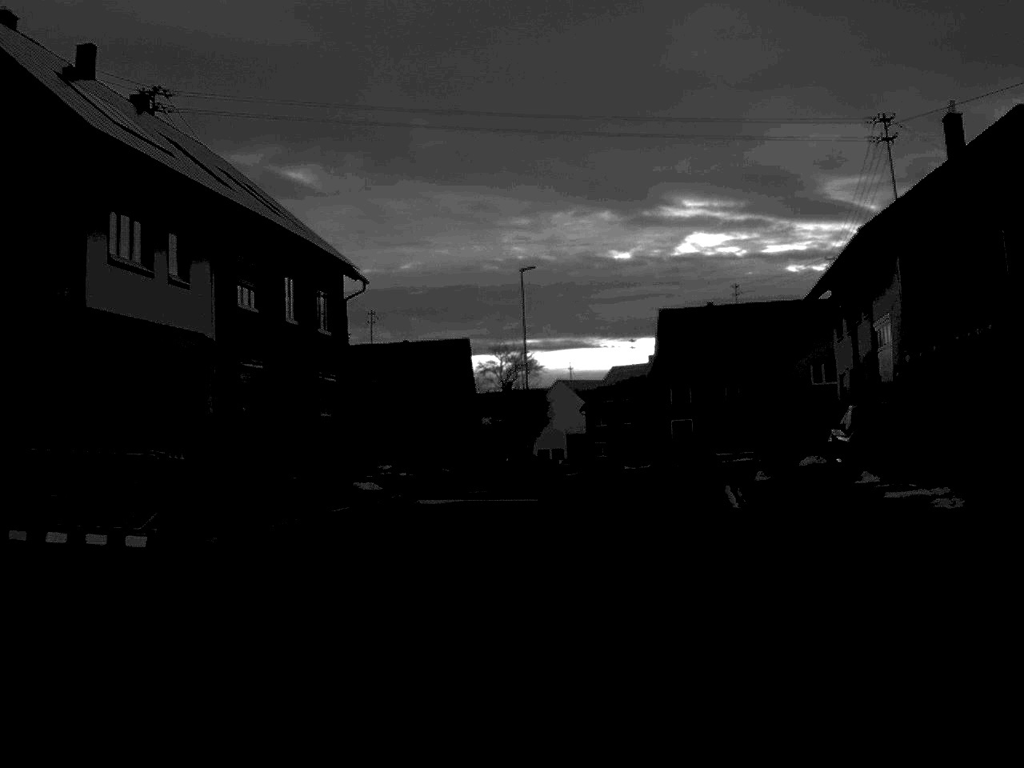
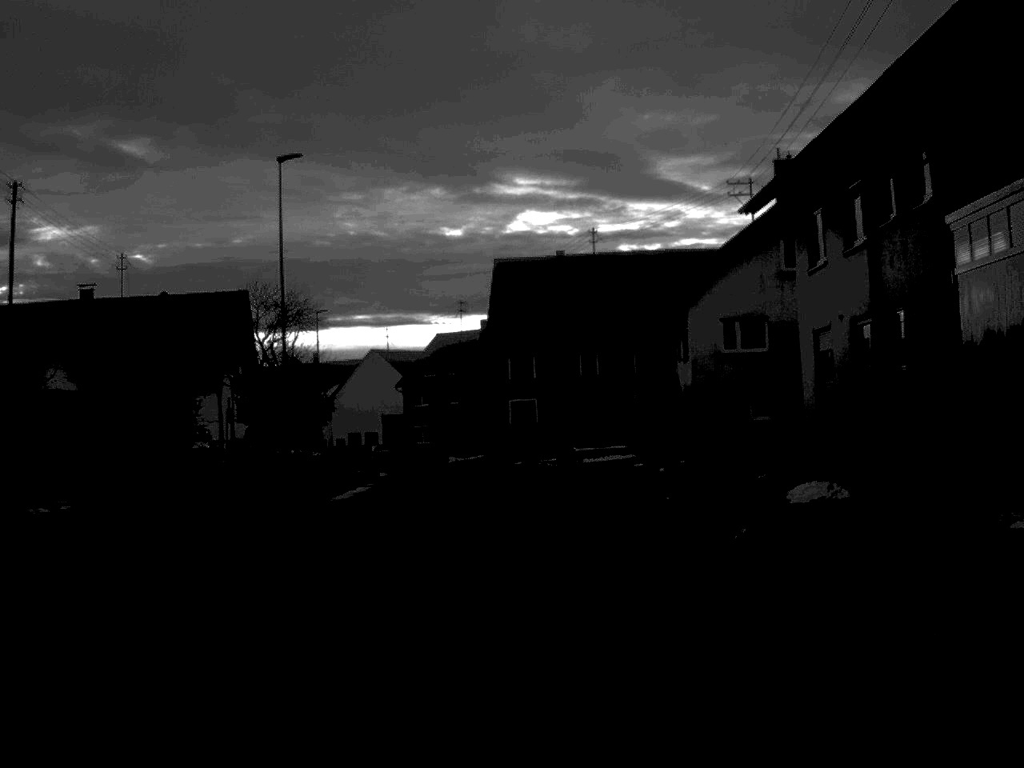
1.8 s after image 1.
(+1.7, +20.9) m; +7°
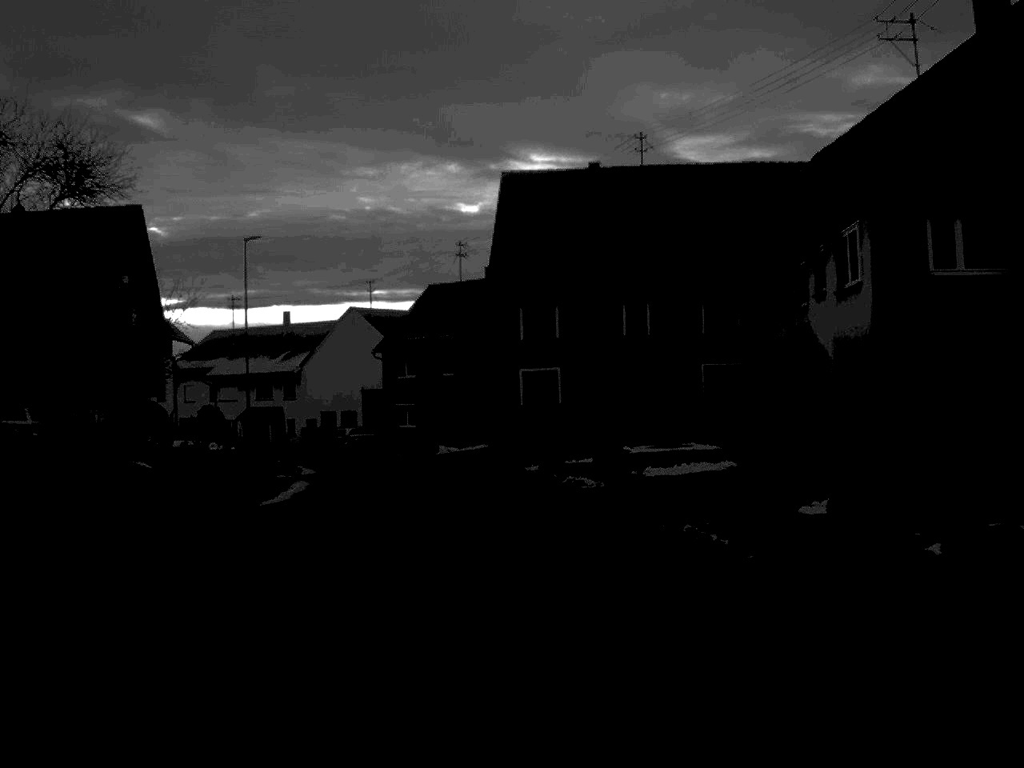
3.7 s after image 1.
(-0.1, +22.1) m; -1°
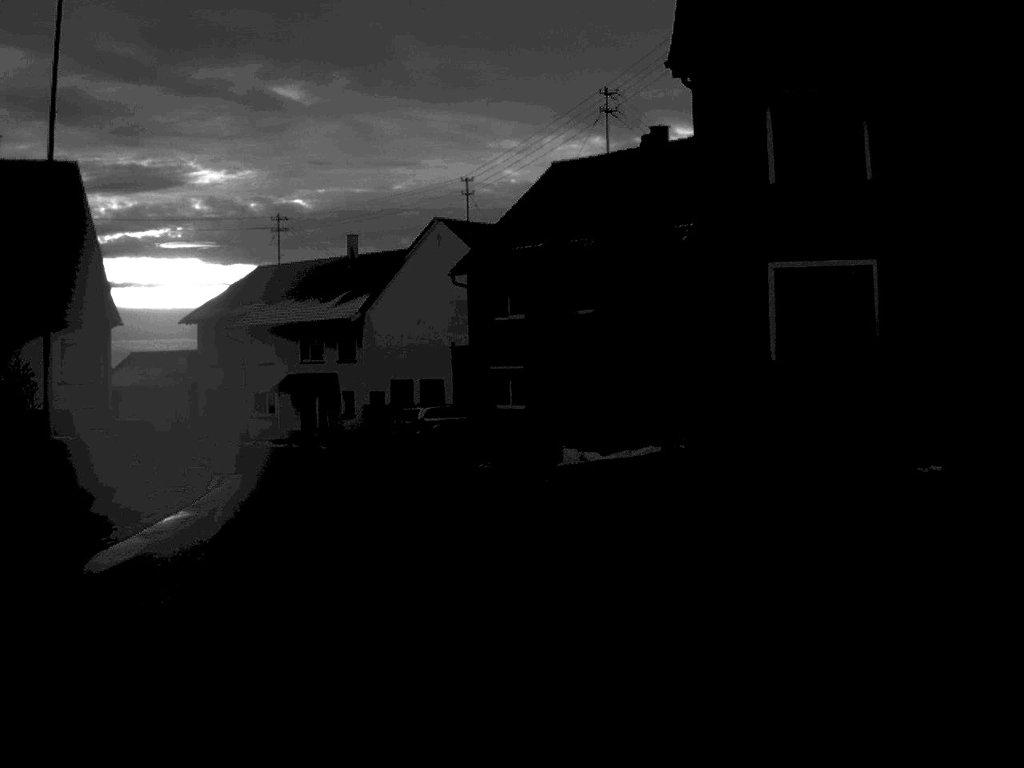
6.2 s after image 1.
(-1.5, +31.4) m; -7°
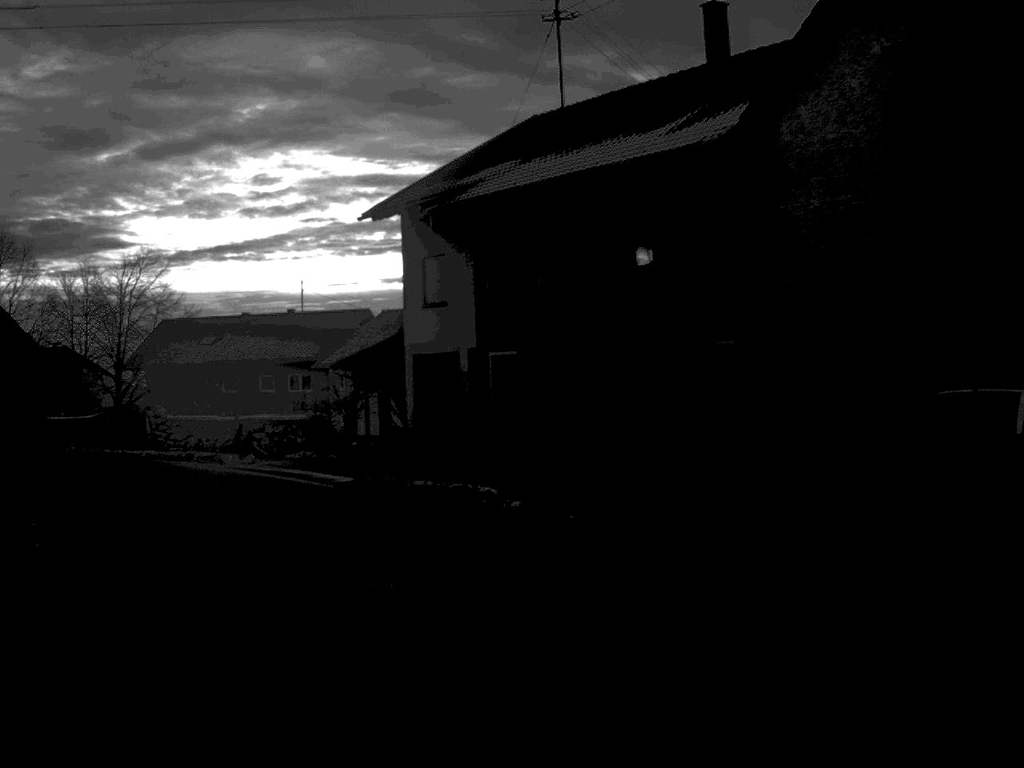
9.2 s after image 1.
(-4.8, +37.4) m; -17°
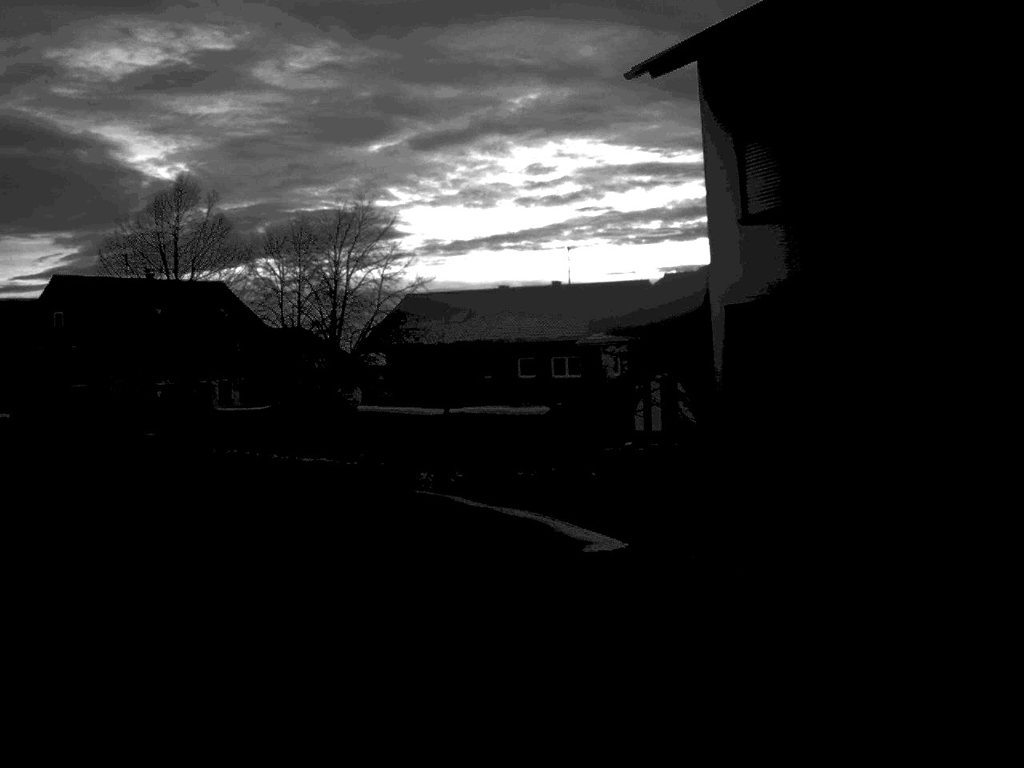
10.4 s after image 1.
(-1.5, +14.2) m; -13°
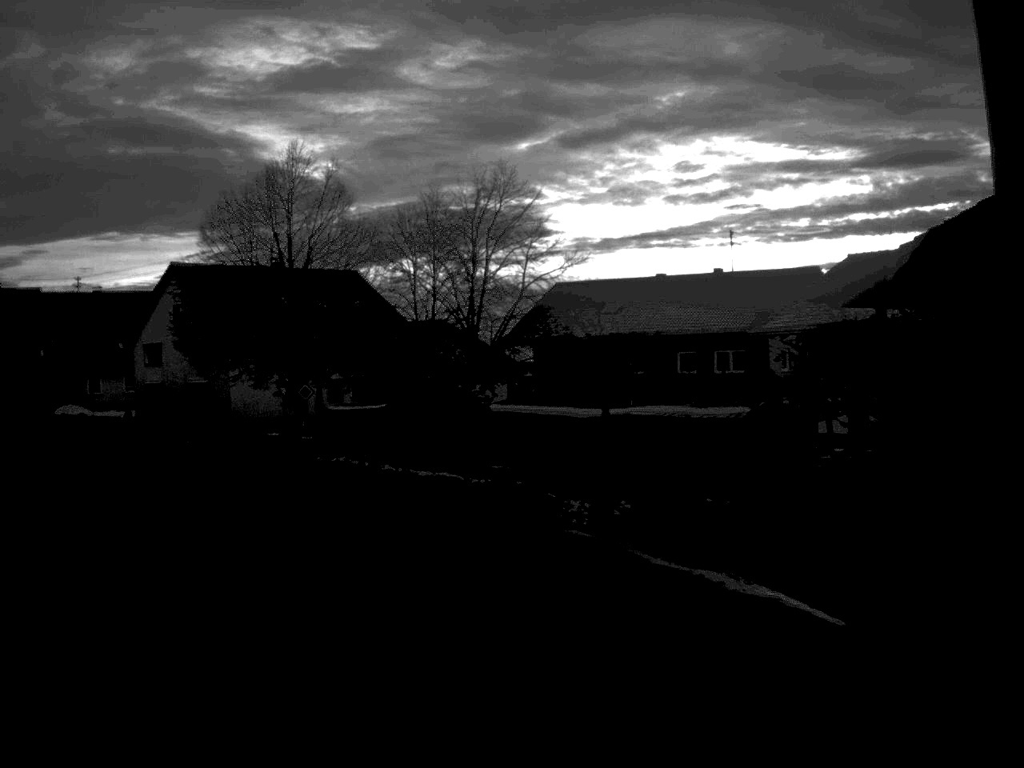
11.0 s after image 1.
(-0.4, +6.9) m; -7°
